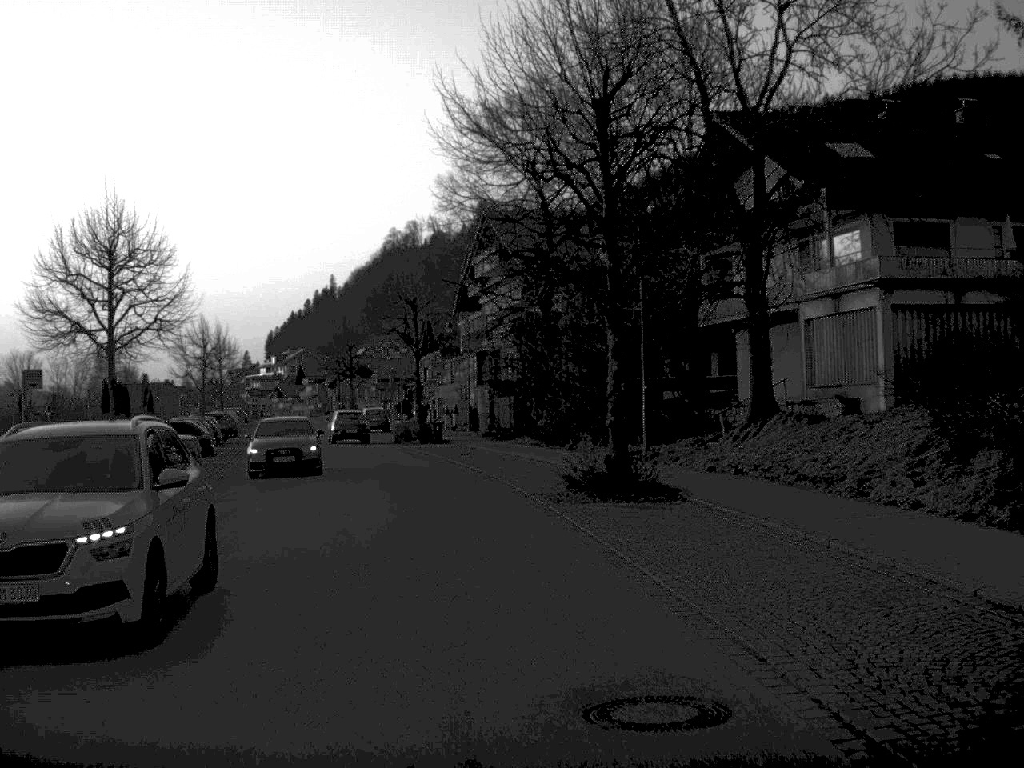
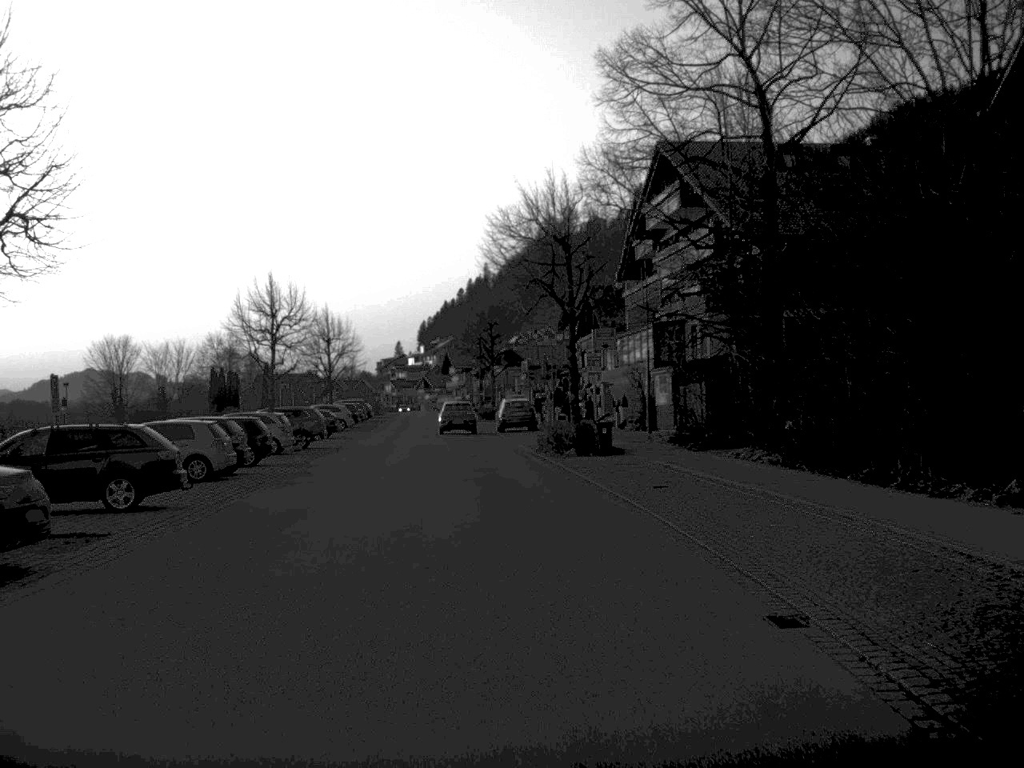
(-1.4, +19.3) m; -7°
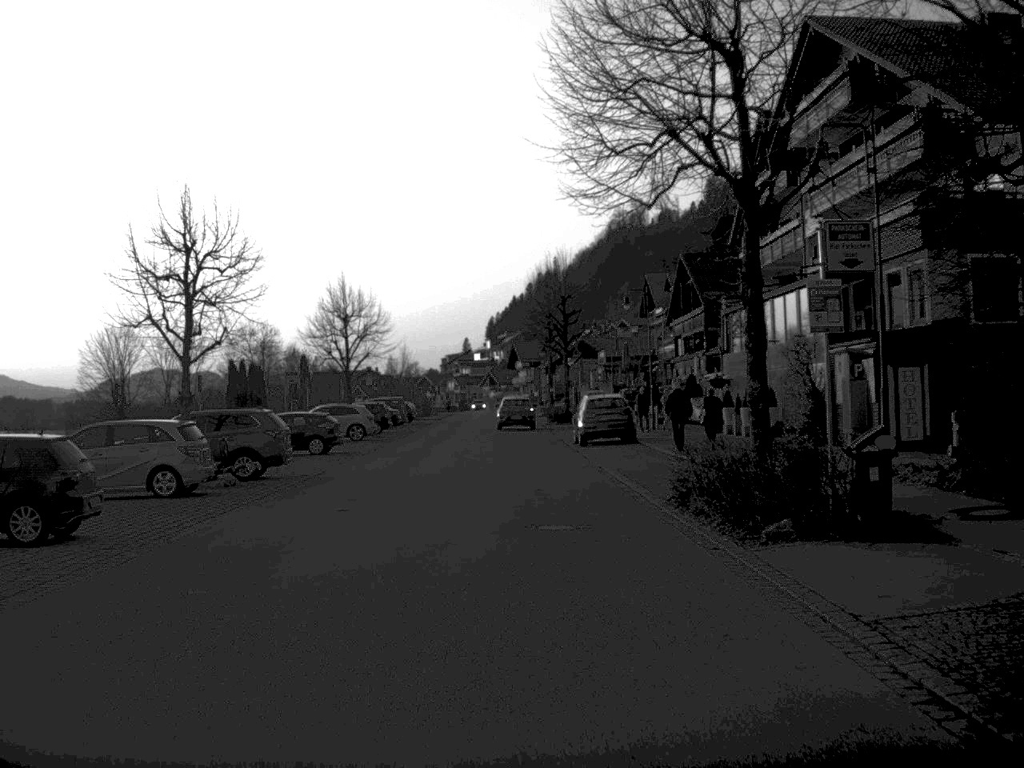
(-0.6, +20.7) m; -3°
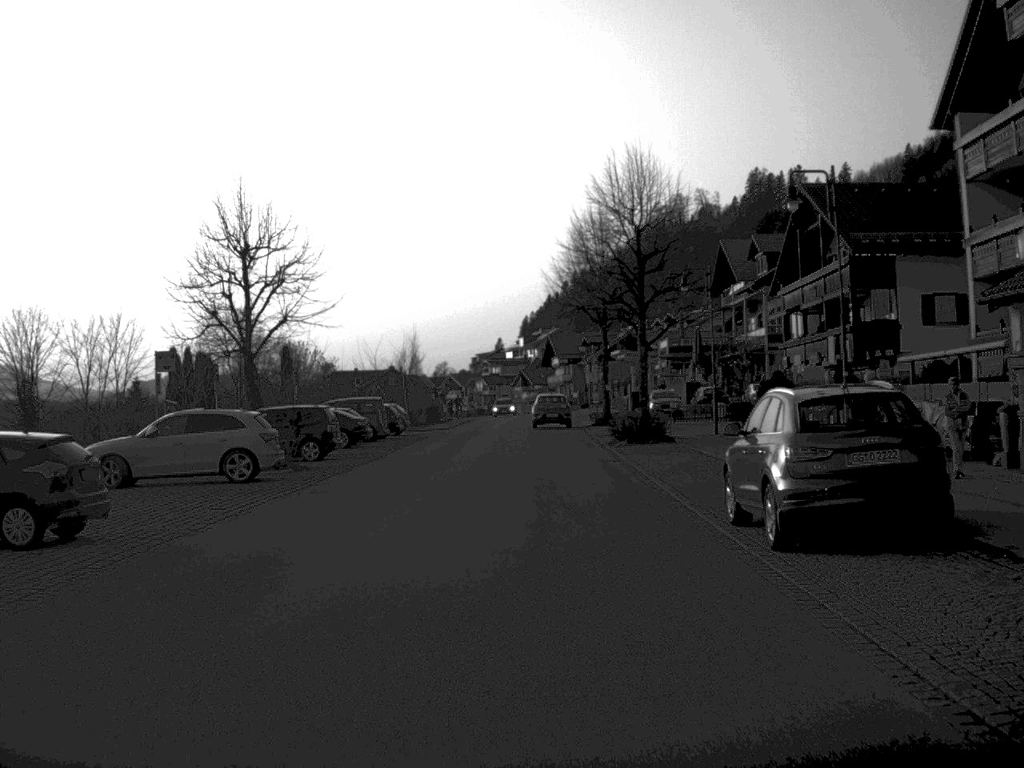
(-0.3, +27.7) m; -1°
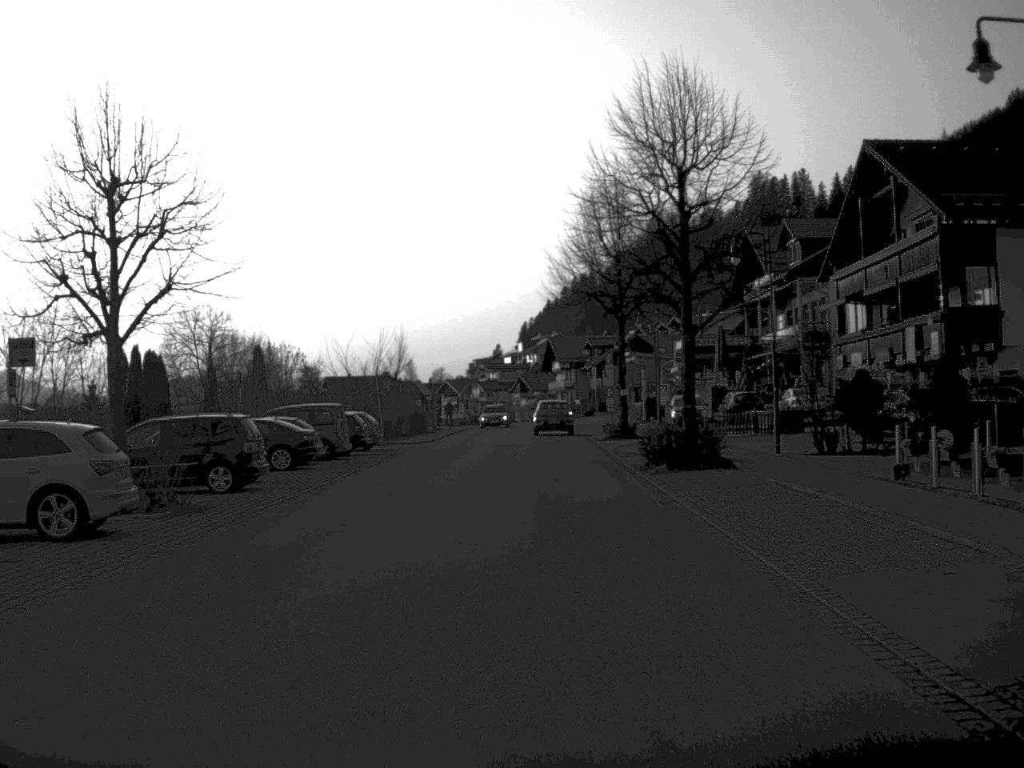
(0.0, +10.9) m; 0°
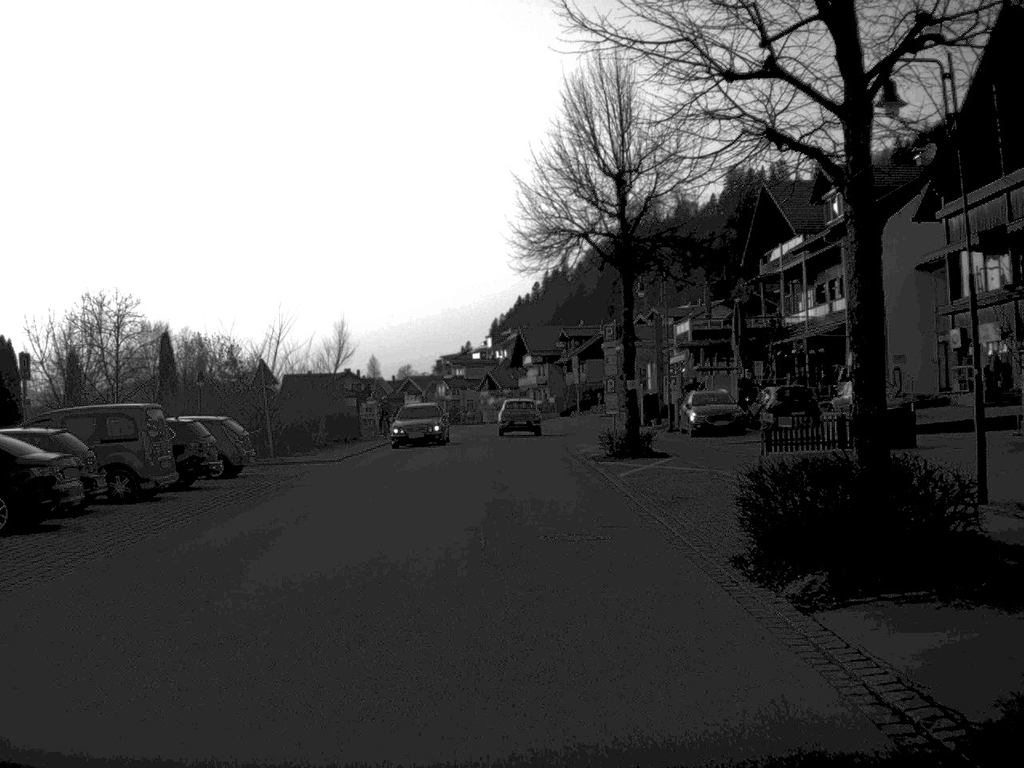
(+0.4, +17.3) m; +1°
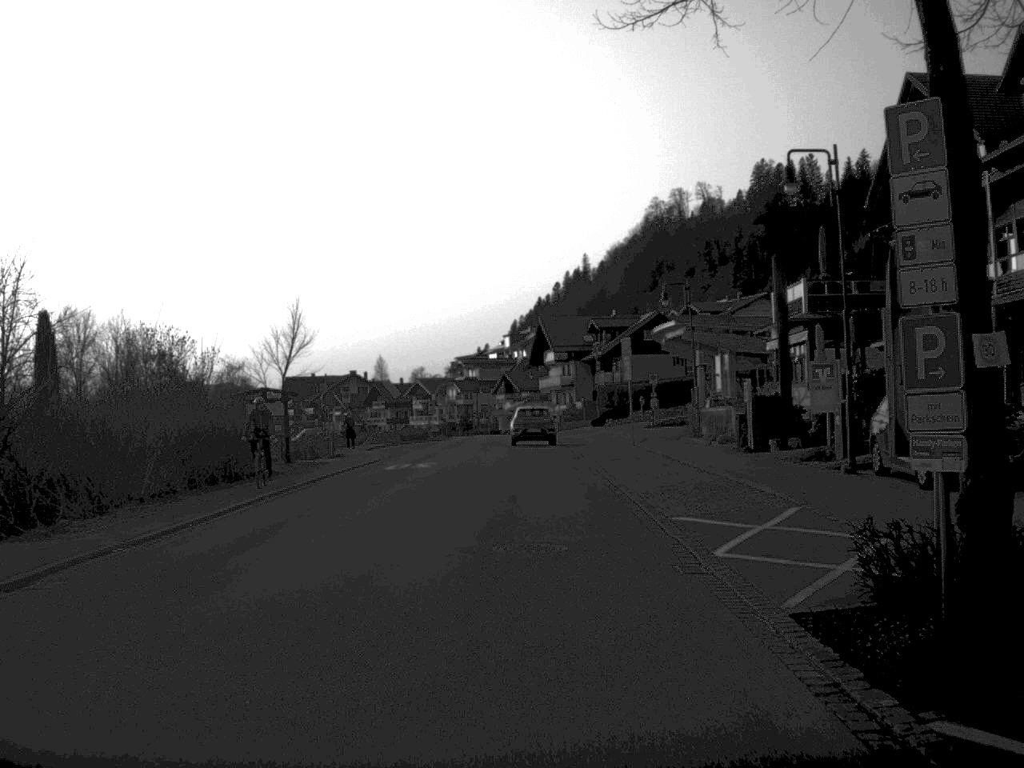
(-0.1, +23.6) m; -1°
